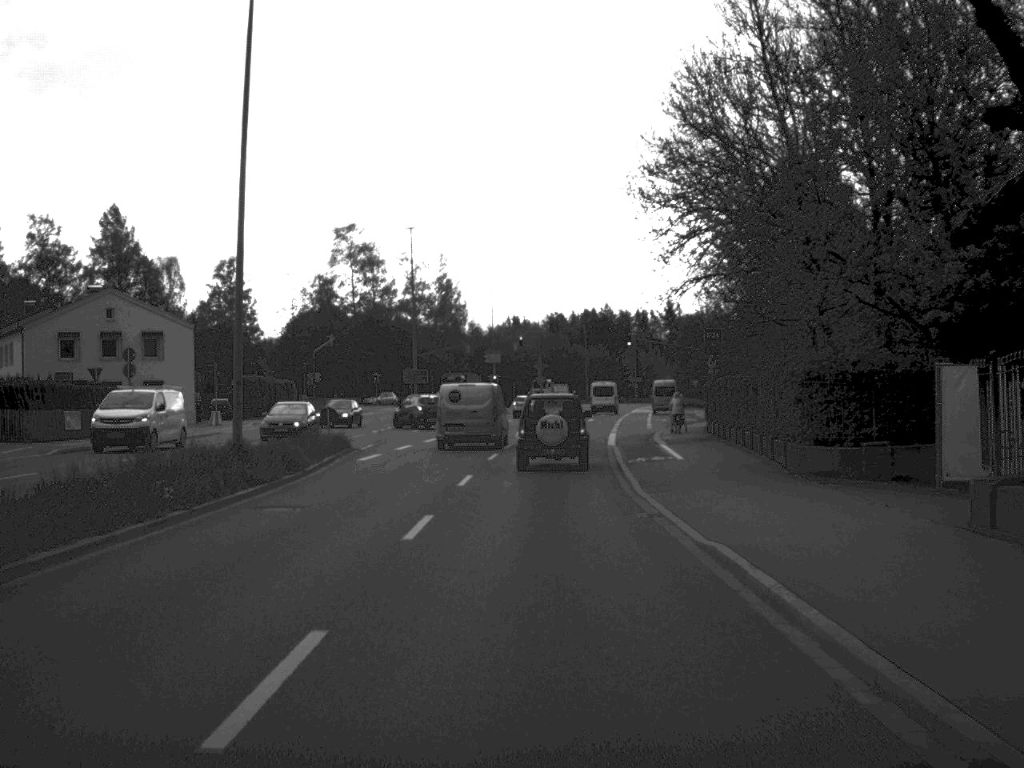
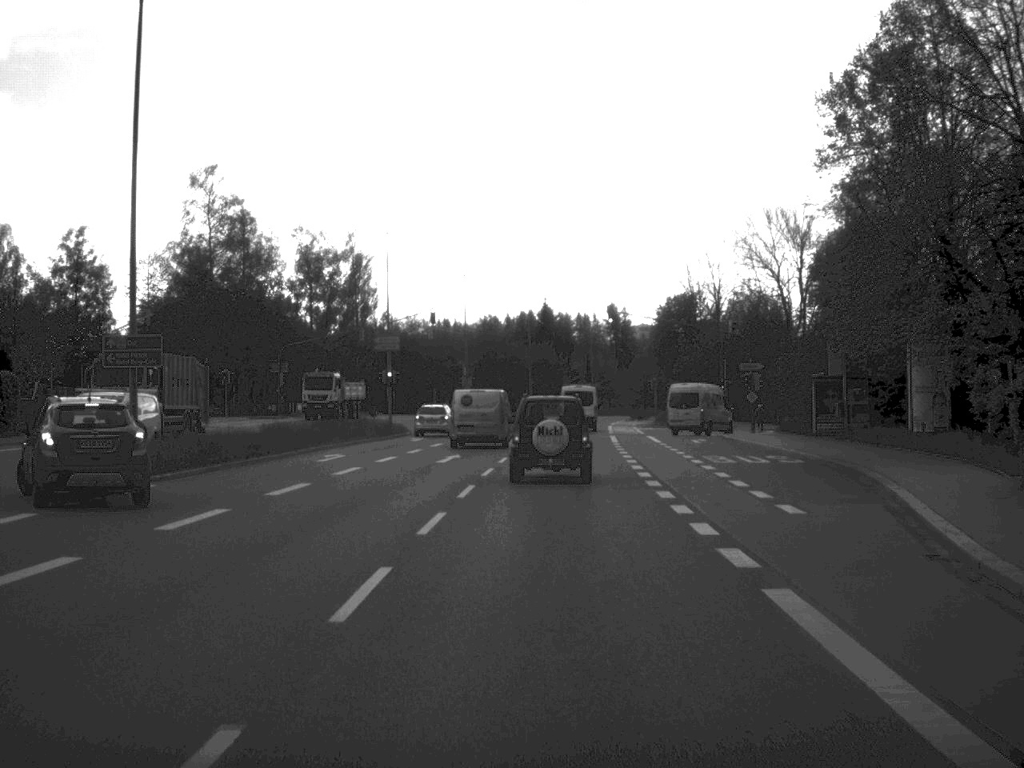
(+0.8, +41.1) m; +3°
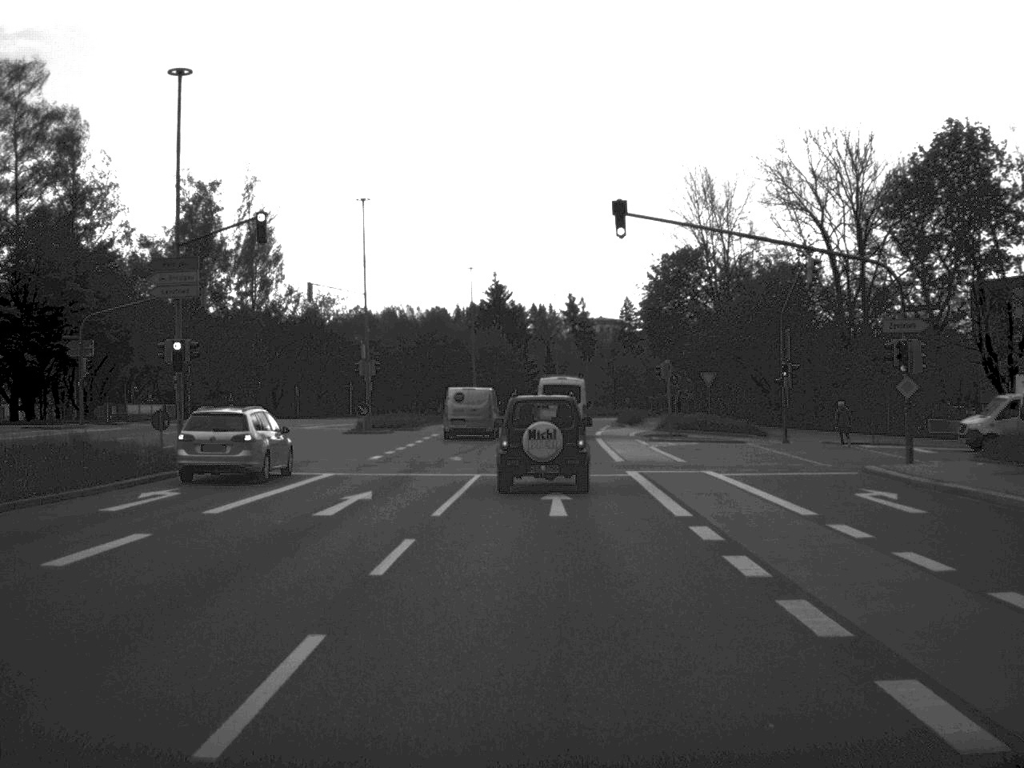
(+0.6, +33.0) m; +2°
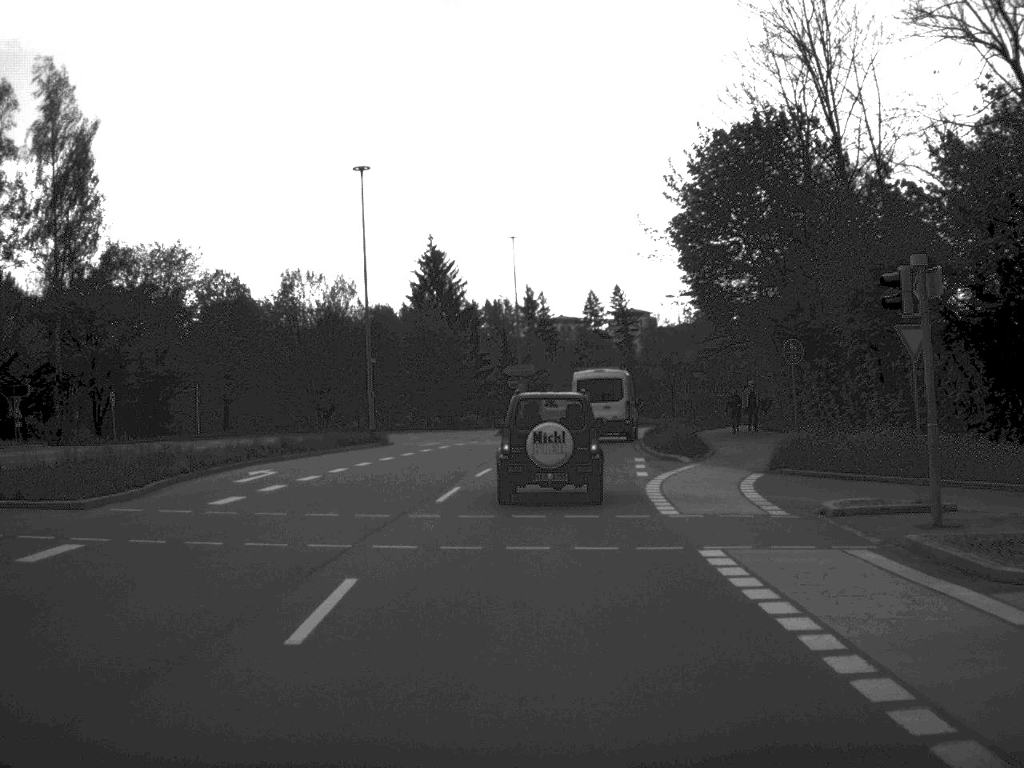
(+0.6, +39.5) m; +2°
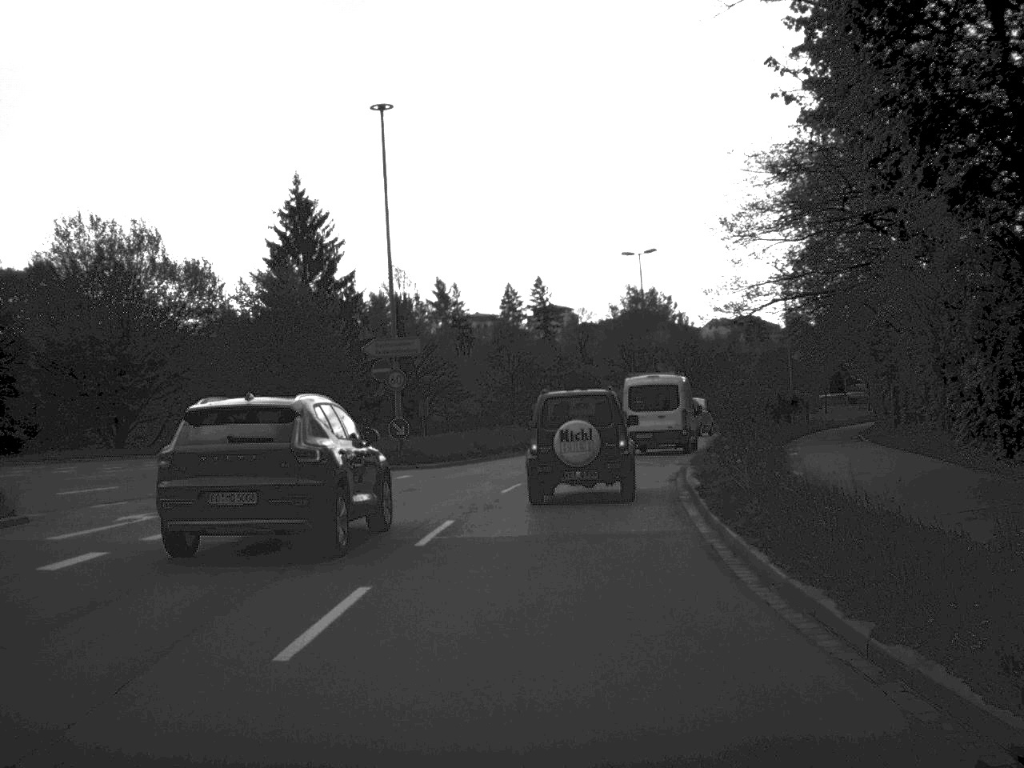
(+0.9, +30.2) m; +4°
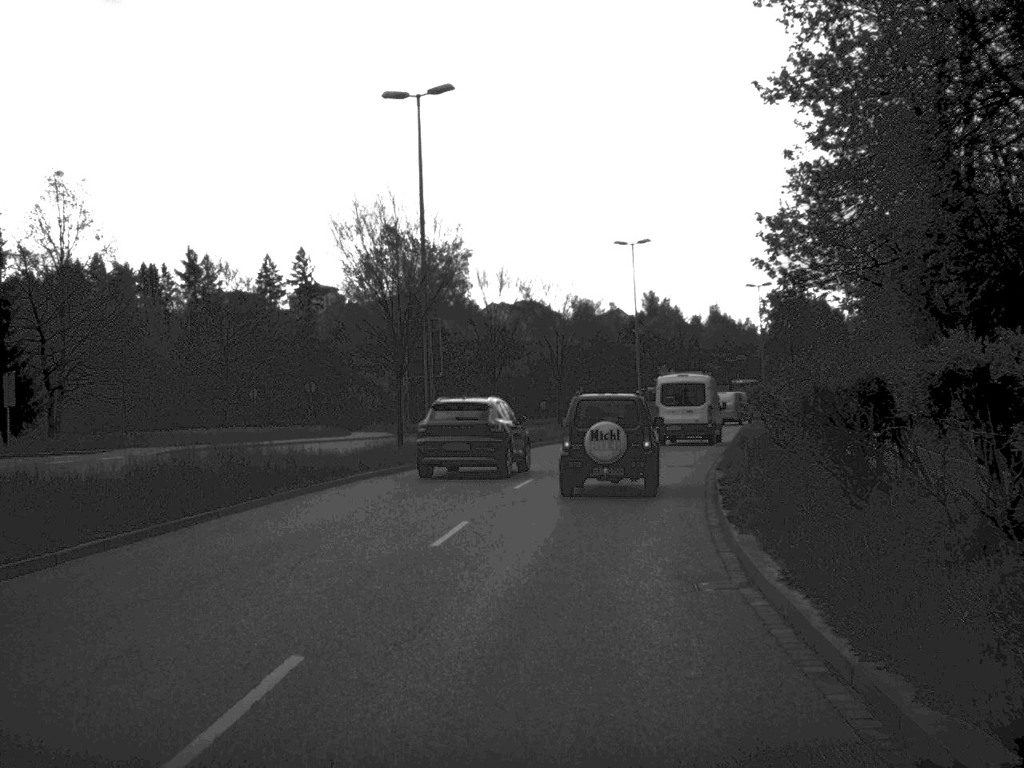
(+2.9, +35.6) m; +10°
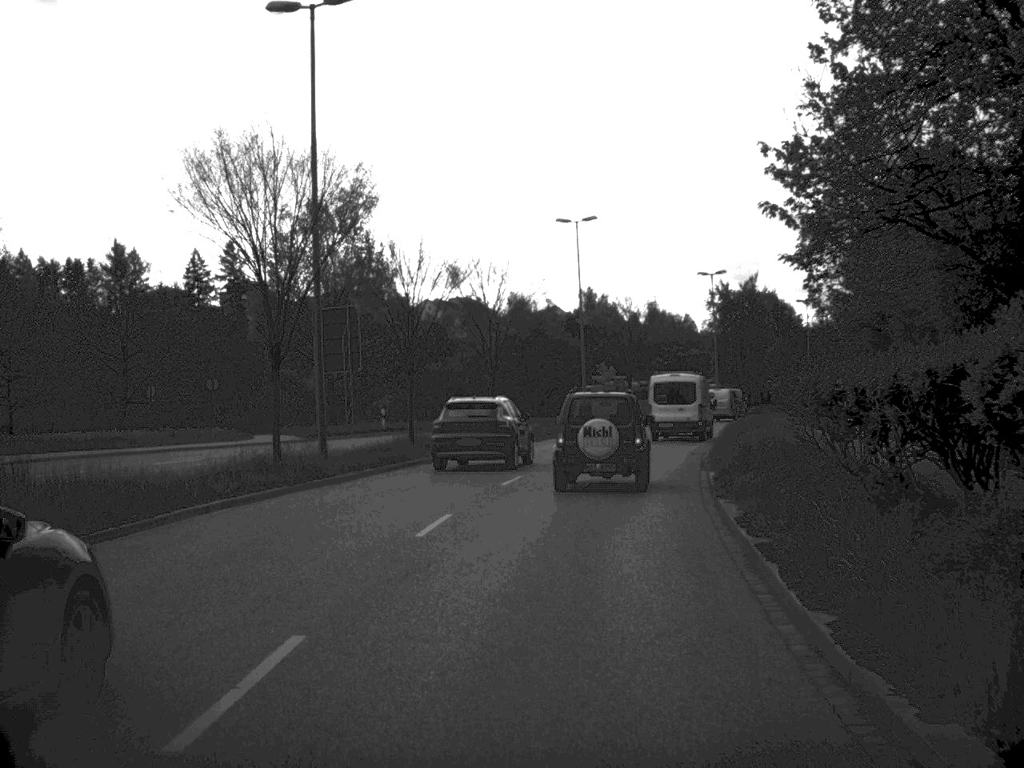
(+0.2, +8.2) m; +3°
